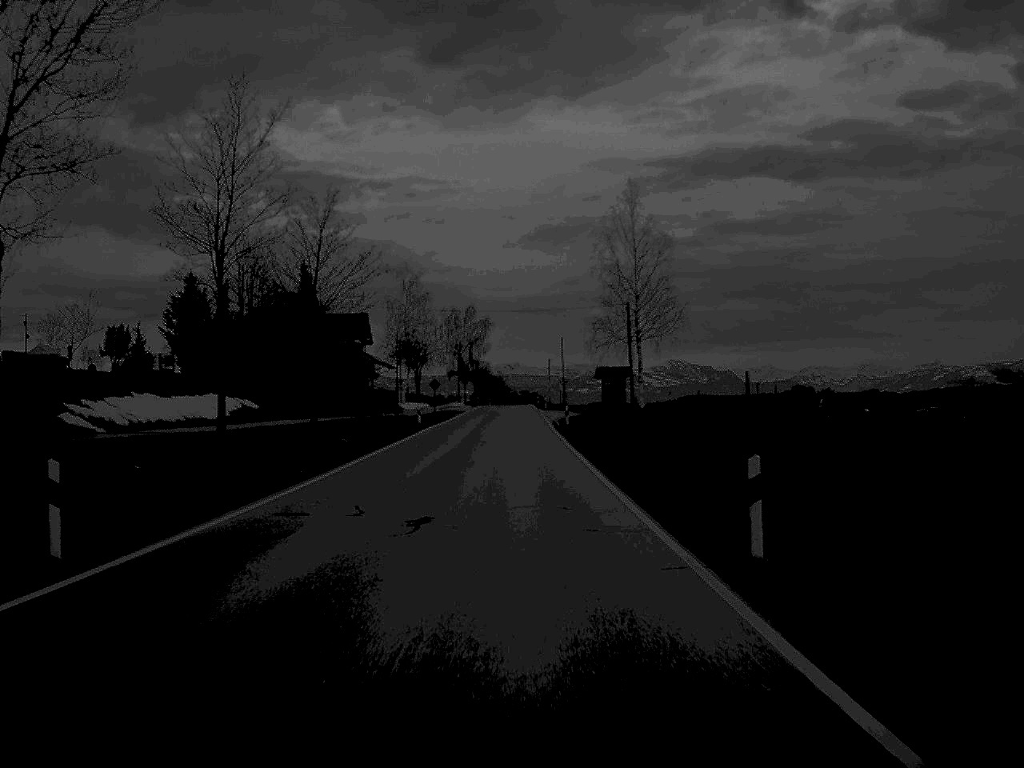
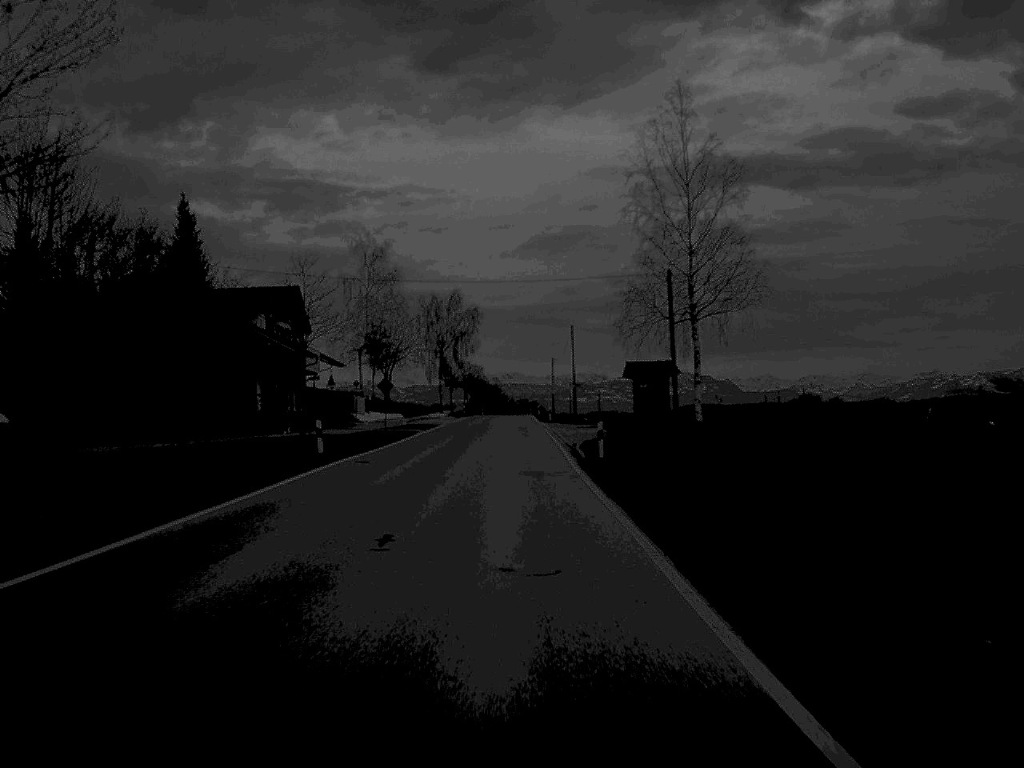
(+0.1, +33.3) m; 0°
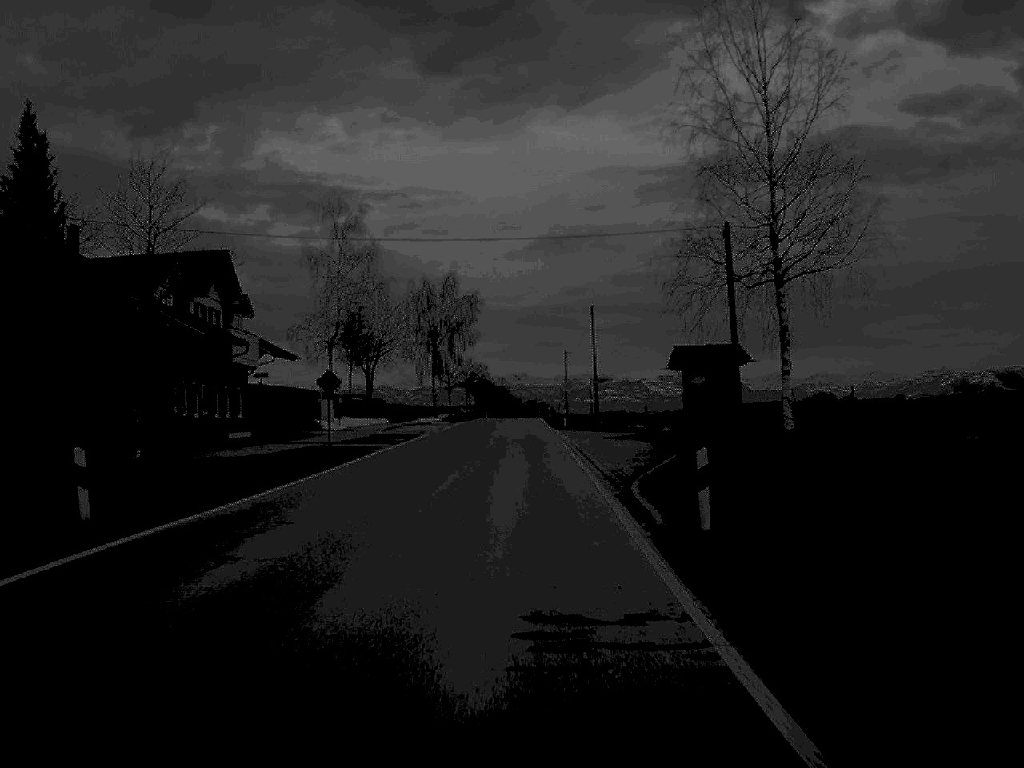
(0.0, +14.9) m; 0°
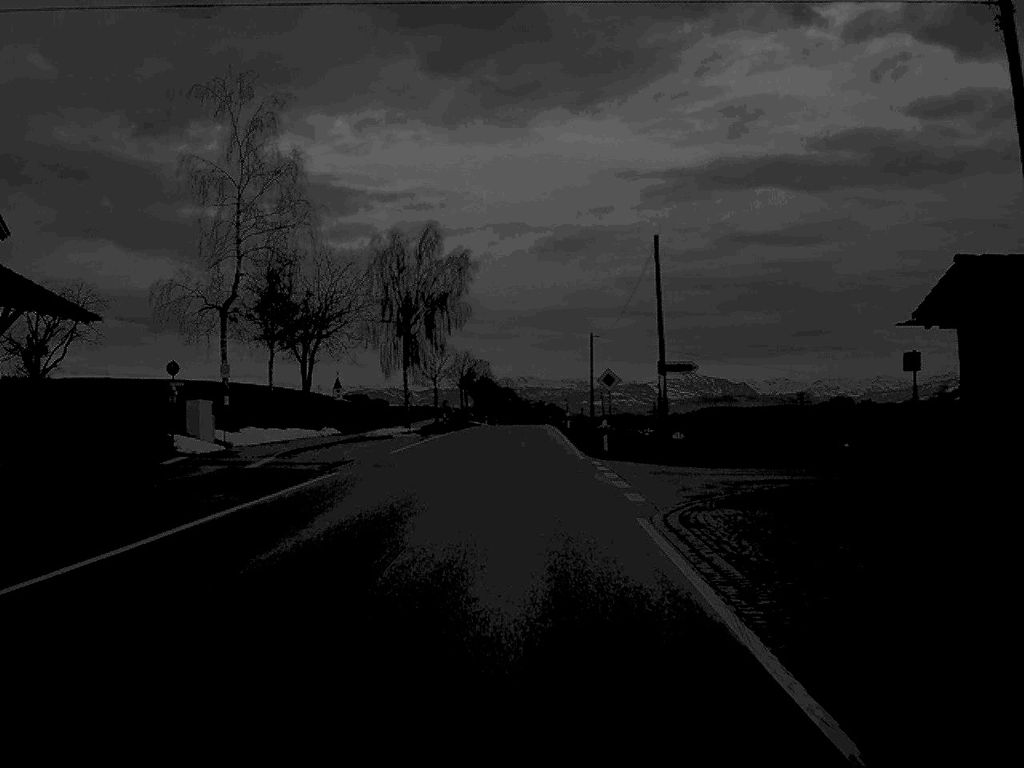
(-0.1, +30.3) m; 0°
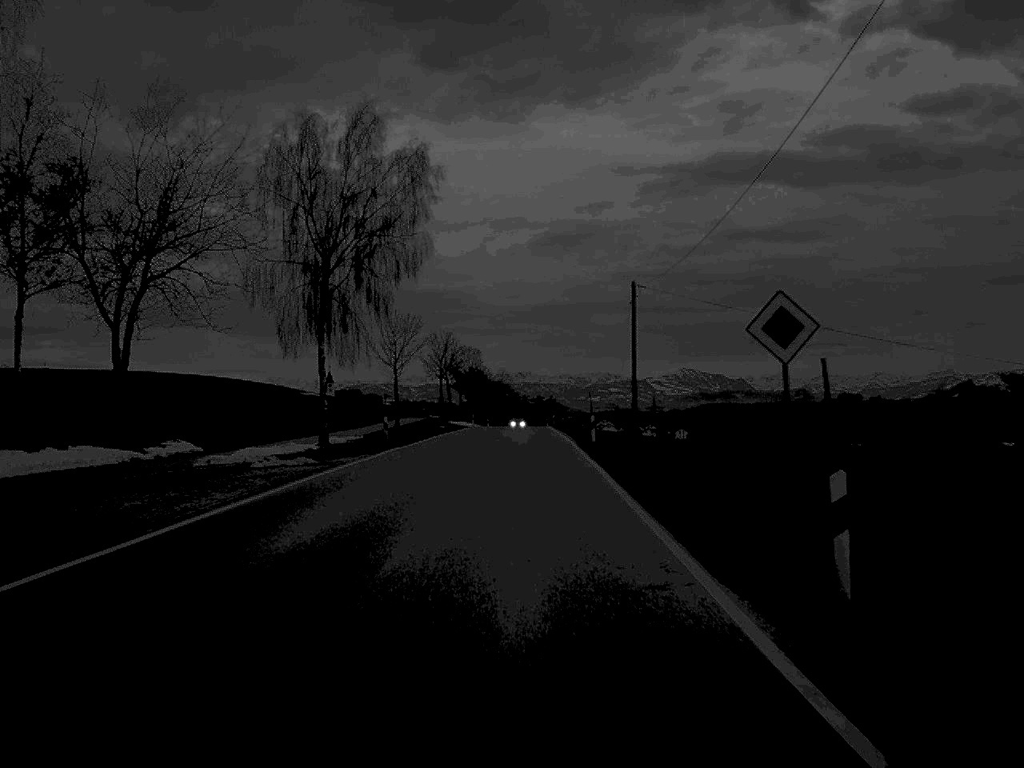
(0.0, +30.2) m; 0°
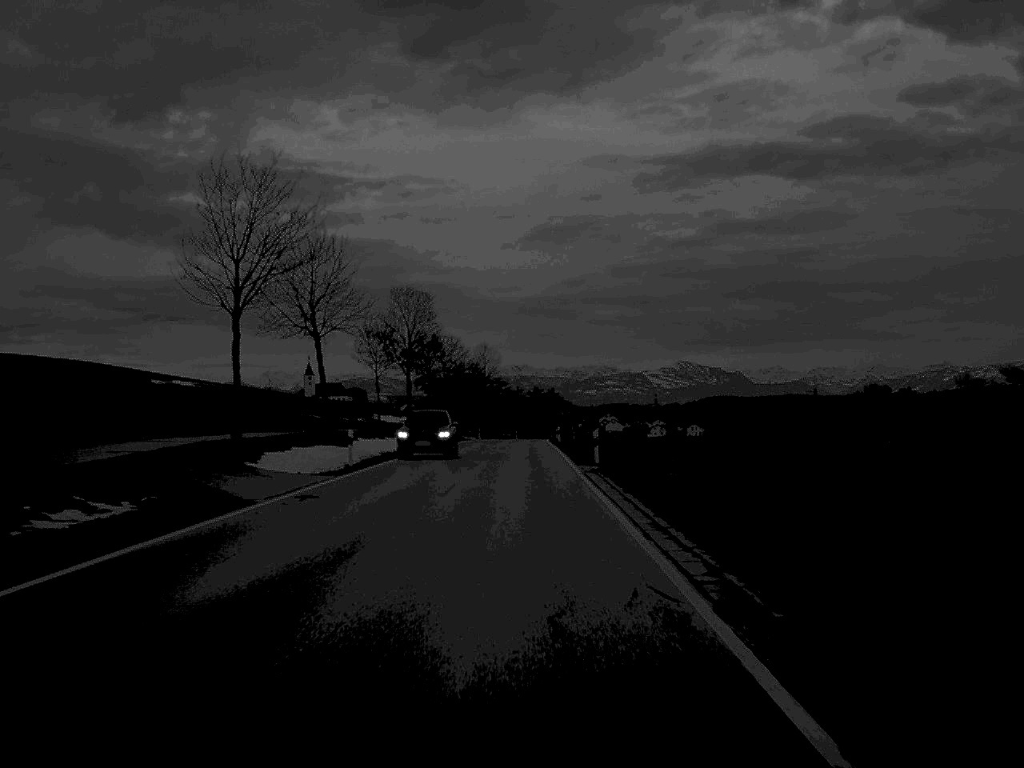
(+0.3, +76.9) m; 0°
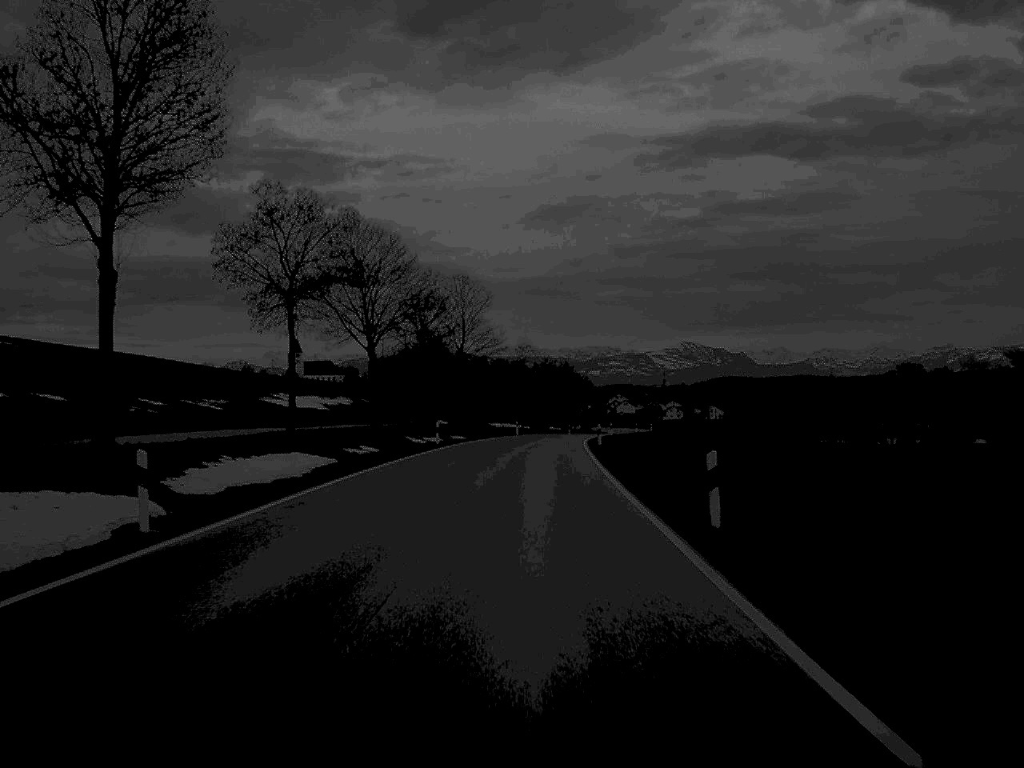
(-0.3, +62.4) m; 0°
